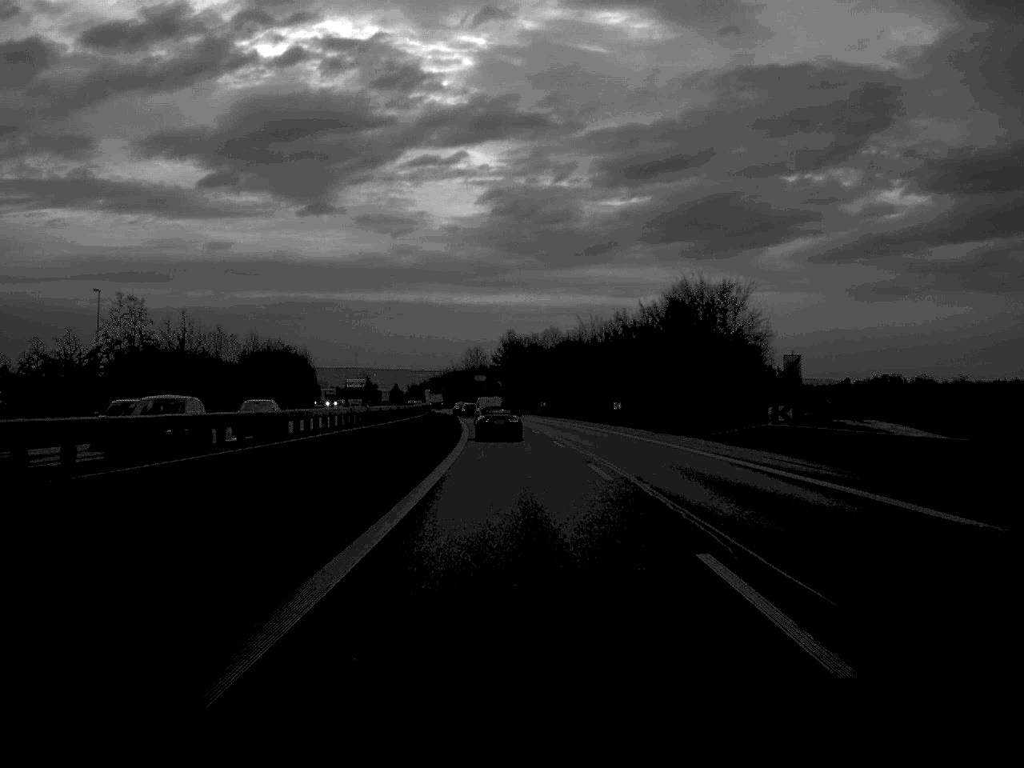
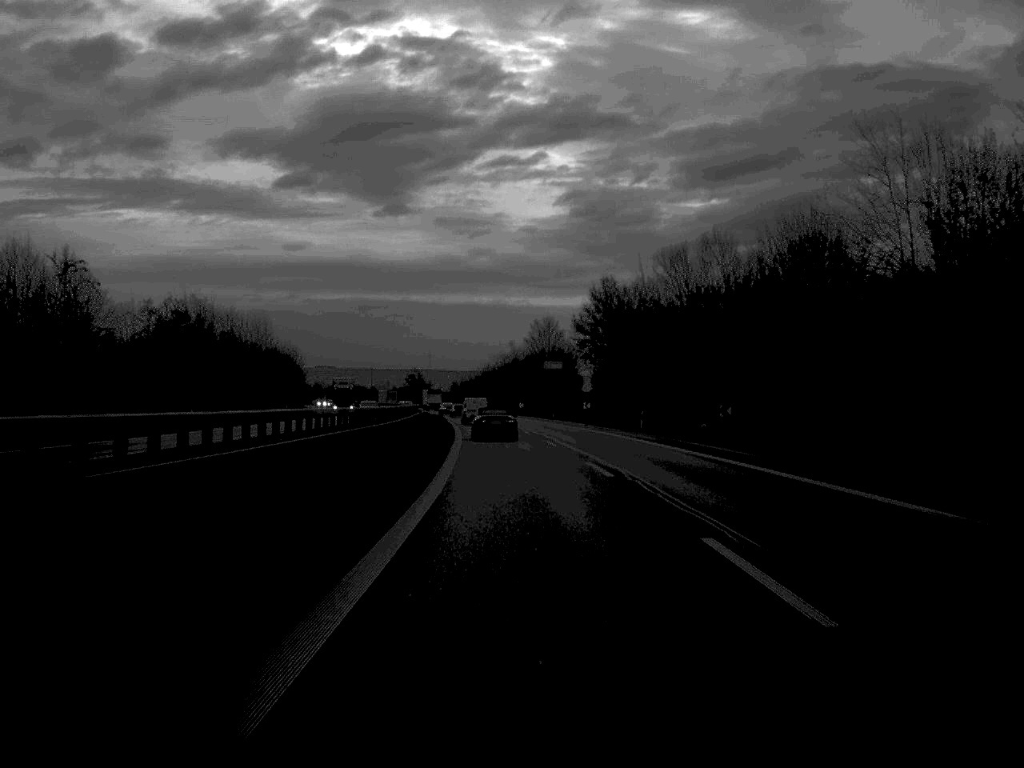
(-2.8, +89.4) m; -3°
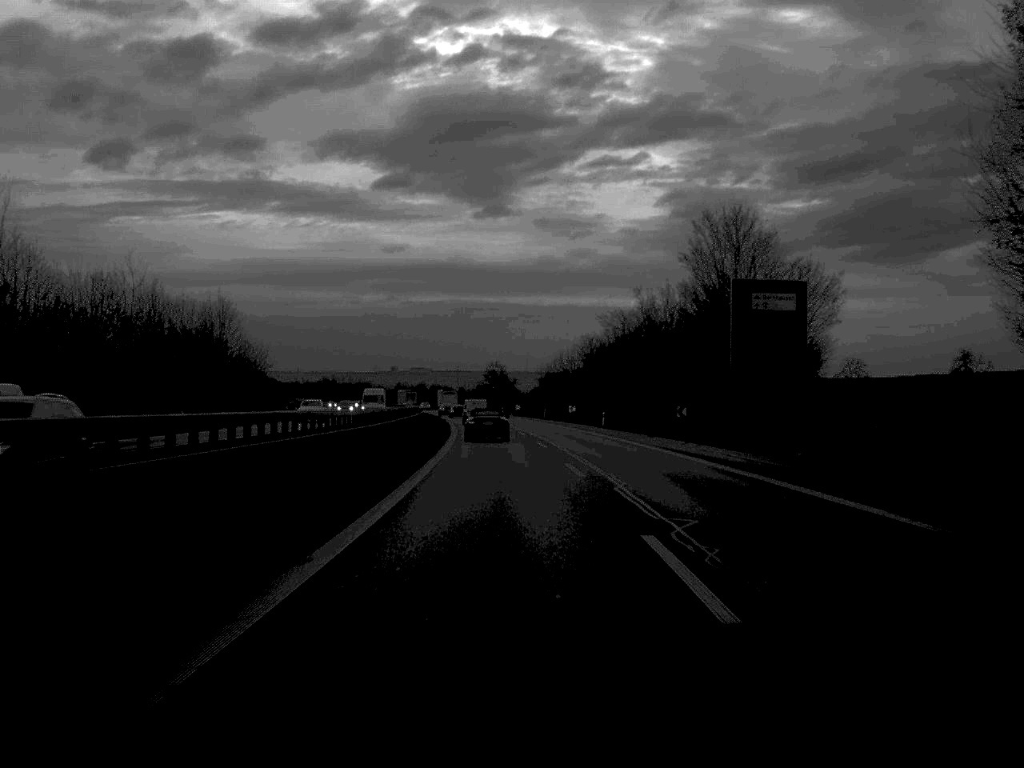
(-3.1, +90.7) m; -4°
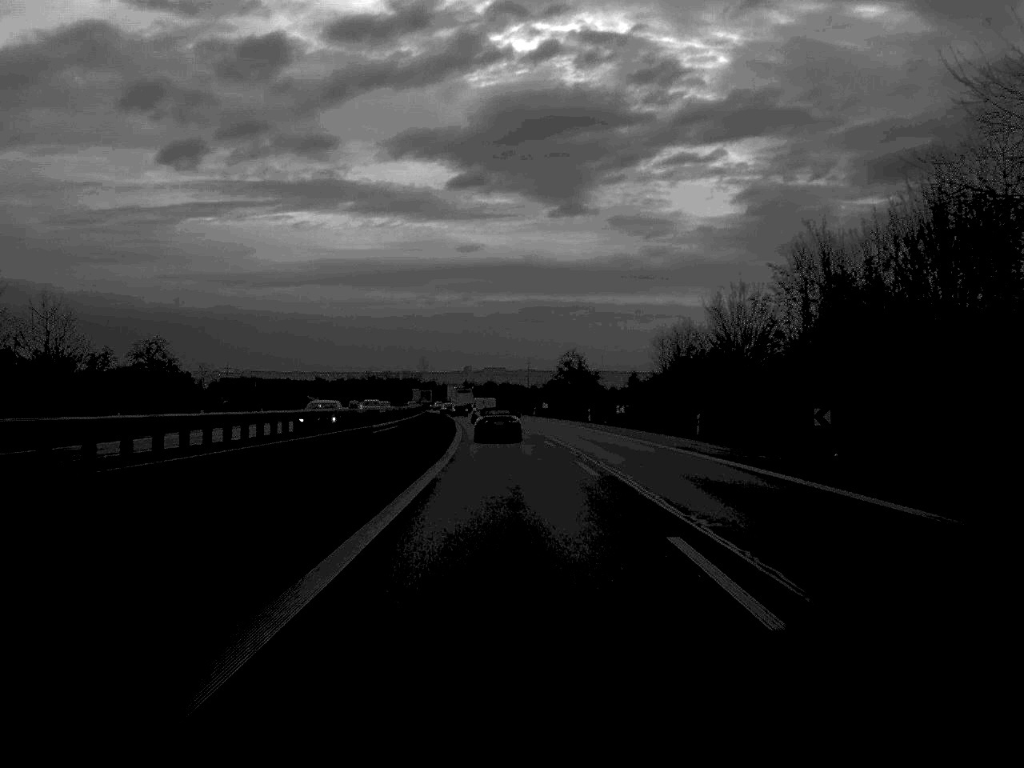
(-2.2, +73.4) m; -3°
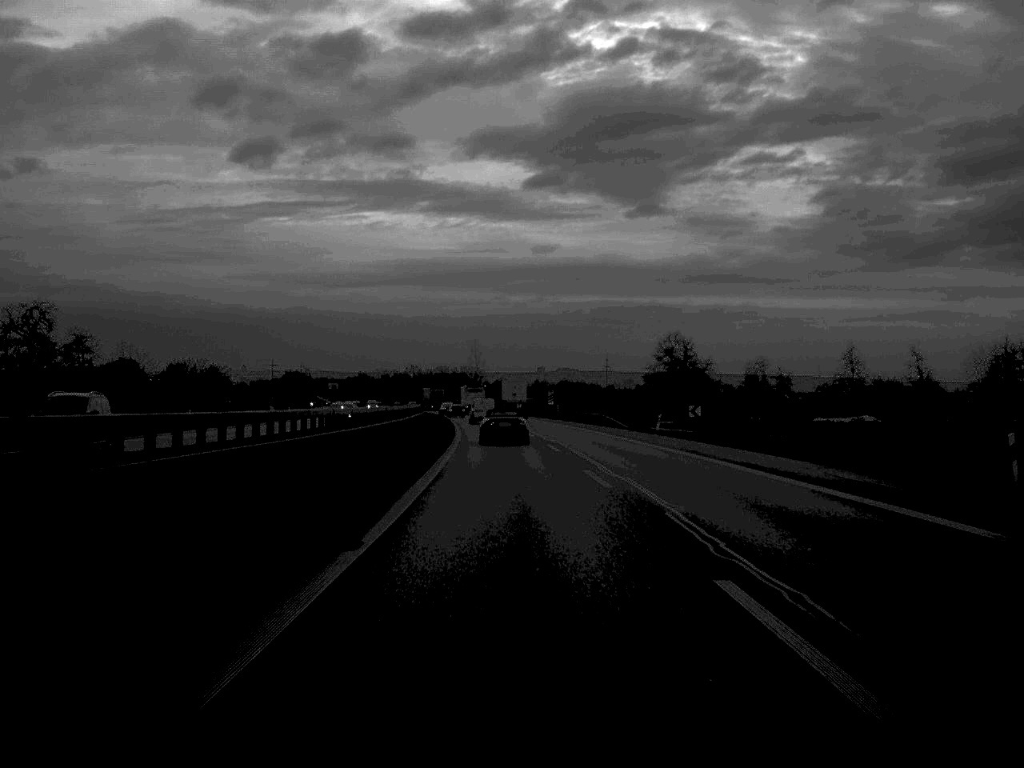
(-2.2, +76.2) m; -3°
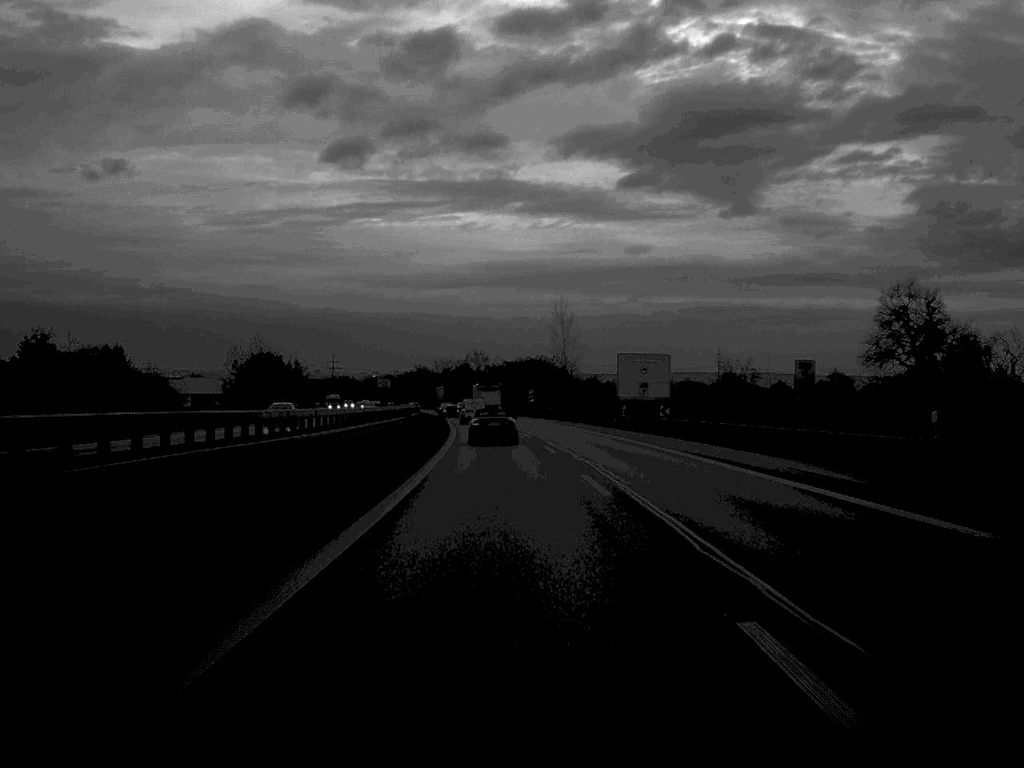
(-3.2, +93.2) m; -4°
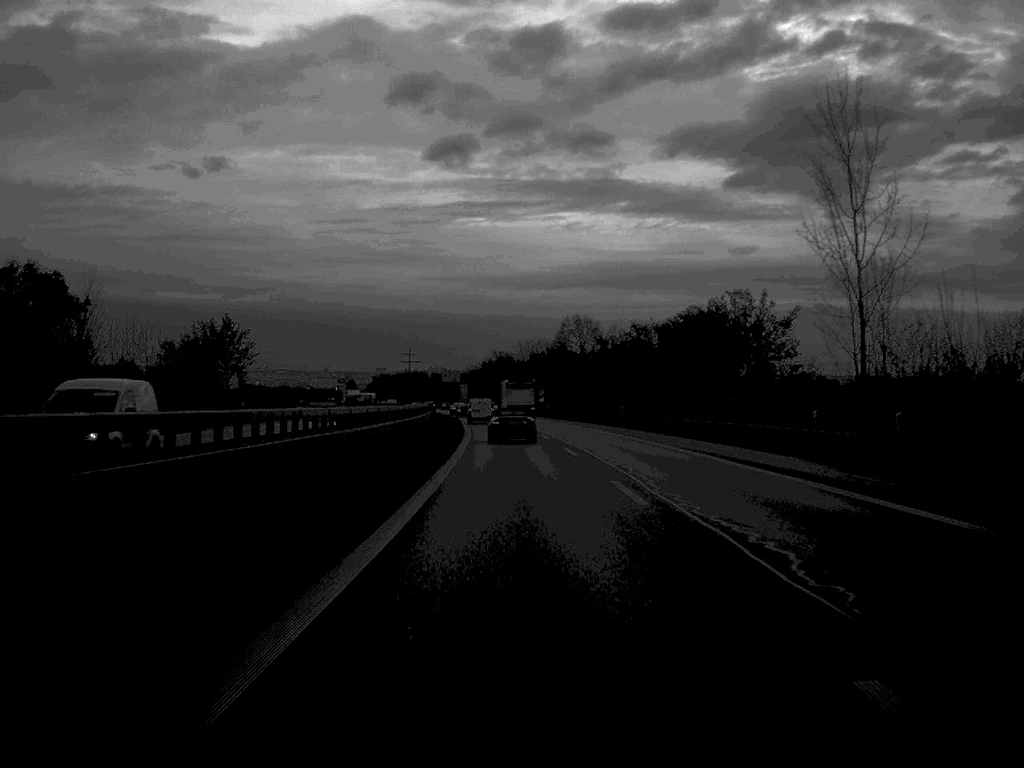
(-3.7, +92.9) m; -4°
